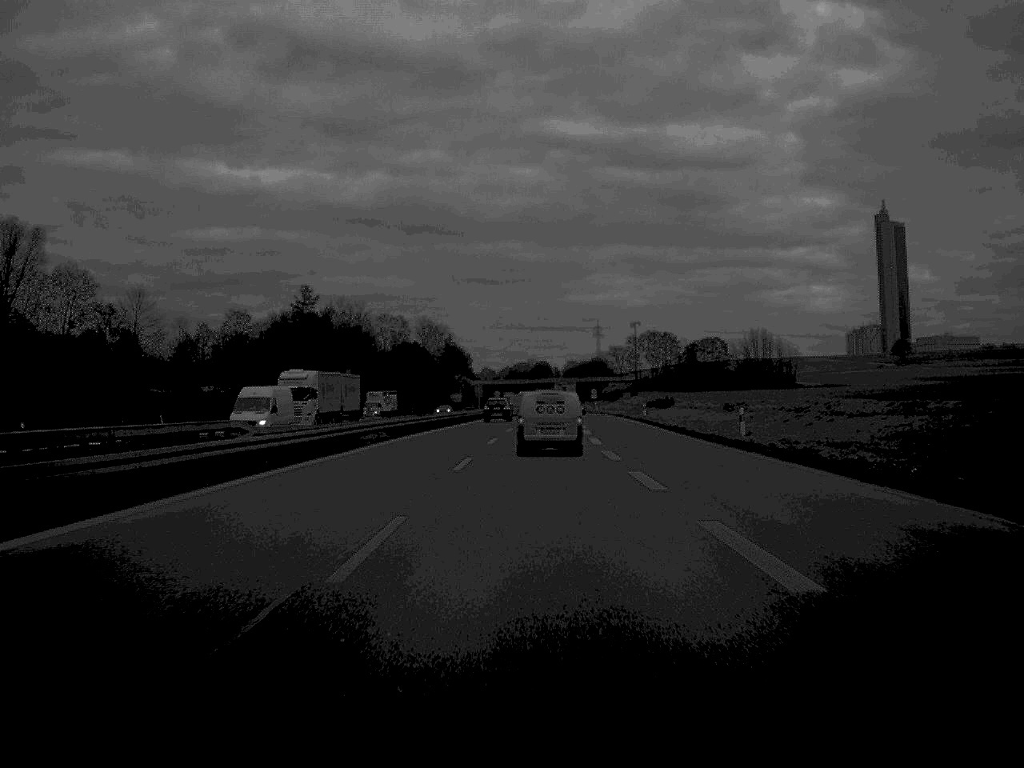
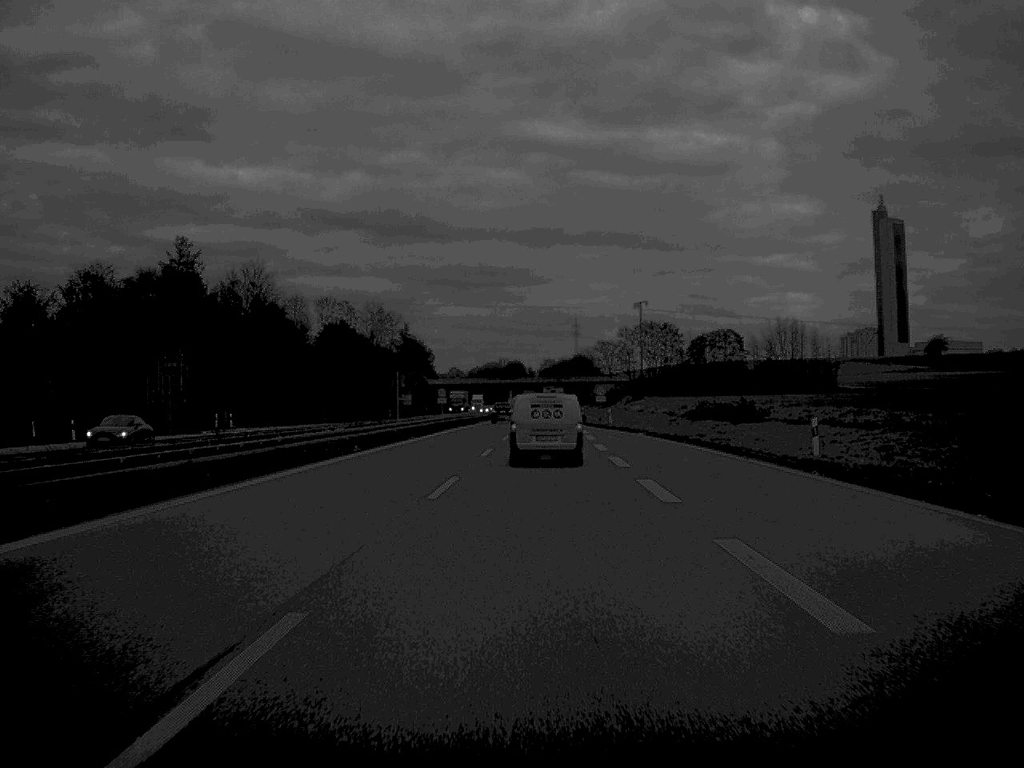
(+0.7, +61.2) m; +1°
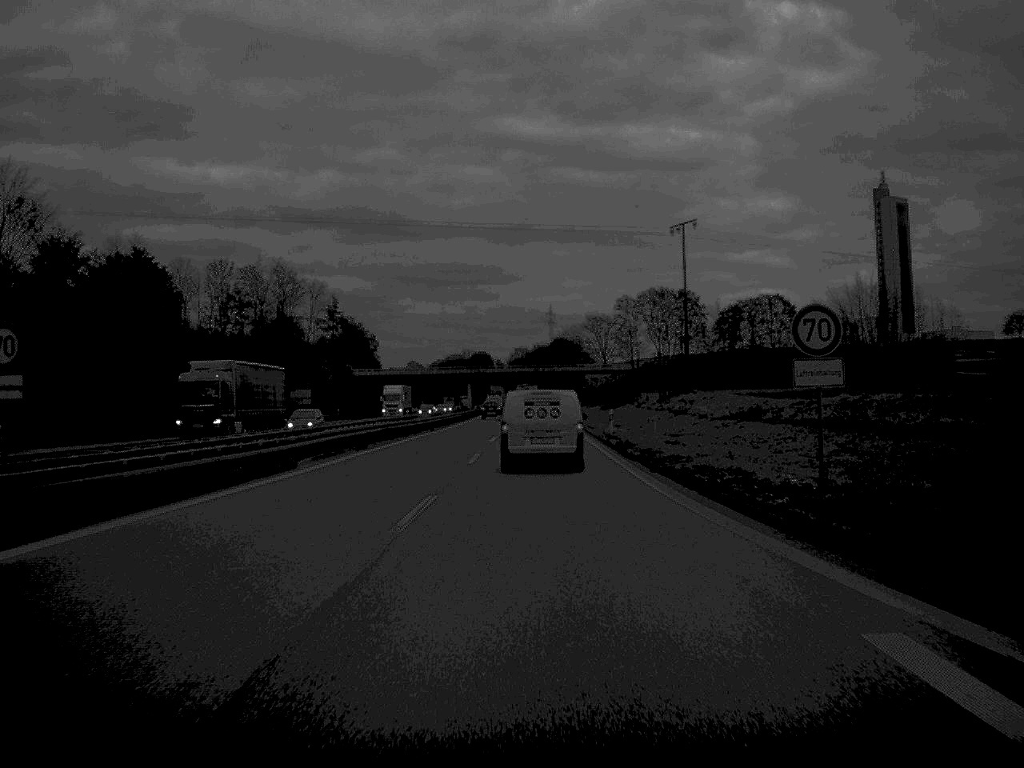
(+1.0, +77.5) m; +1°
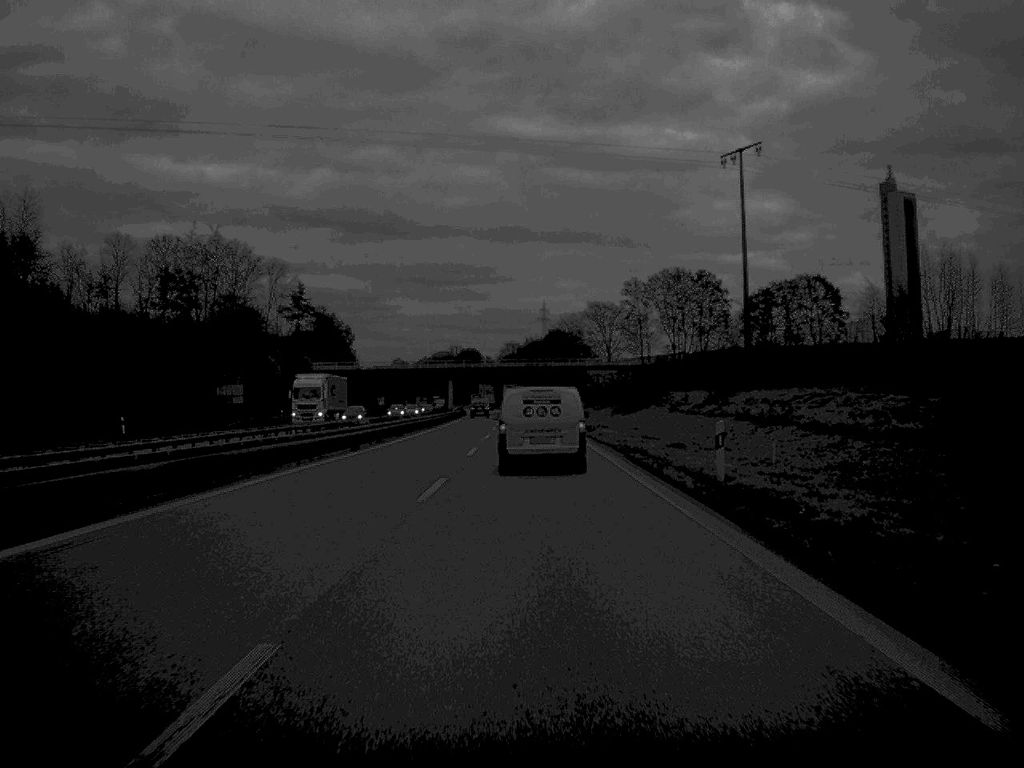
(+0.1, +31.0) m; 0°
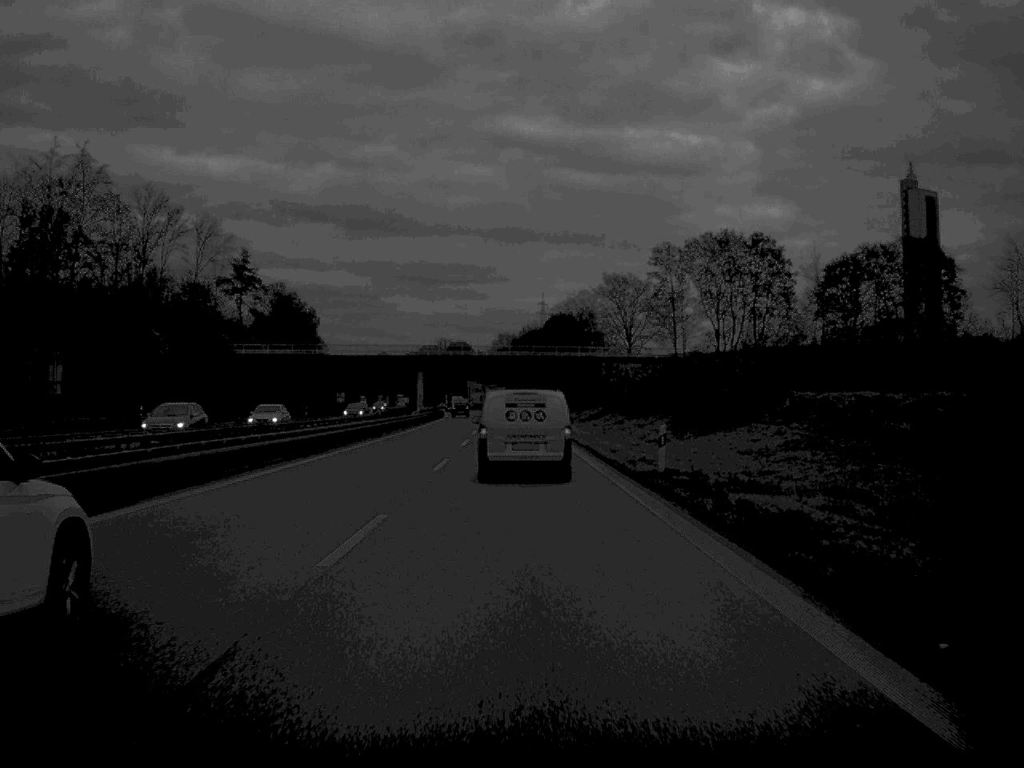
(+0.1, +43.8) m; 0°
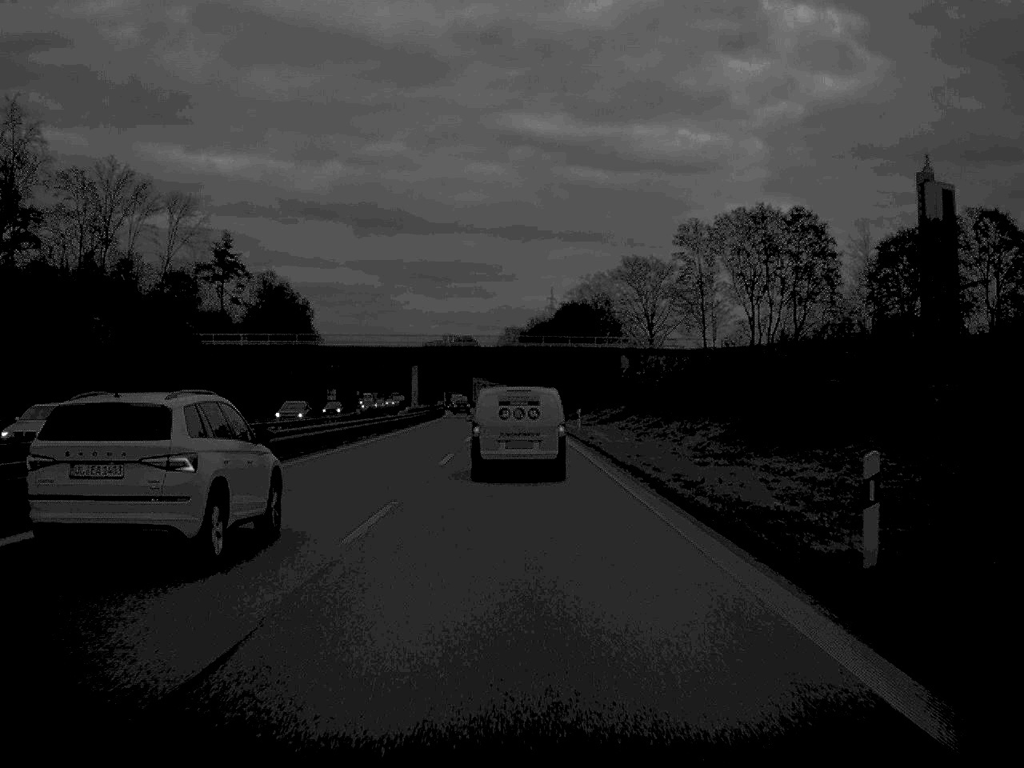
(0.0, +15.9) m; 0°
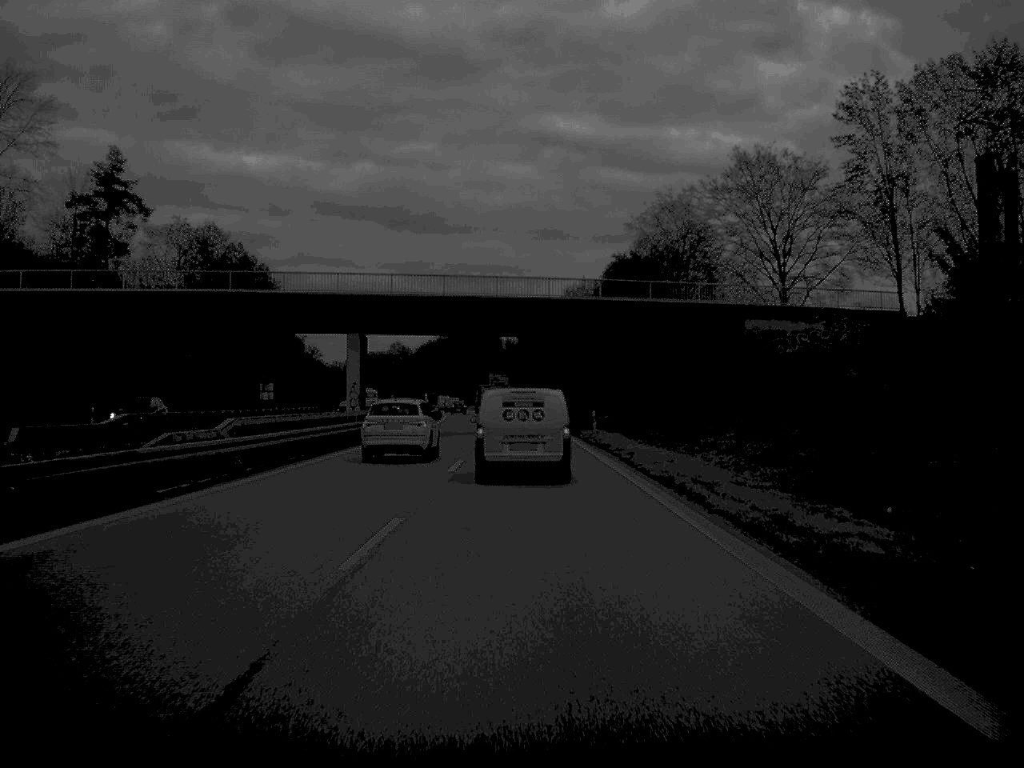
(-0.7, +56.4) m; -1°
